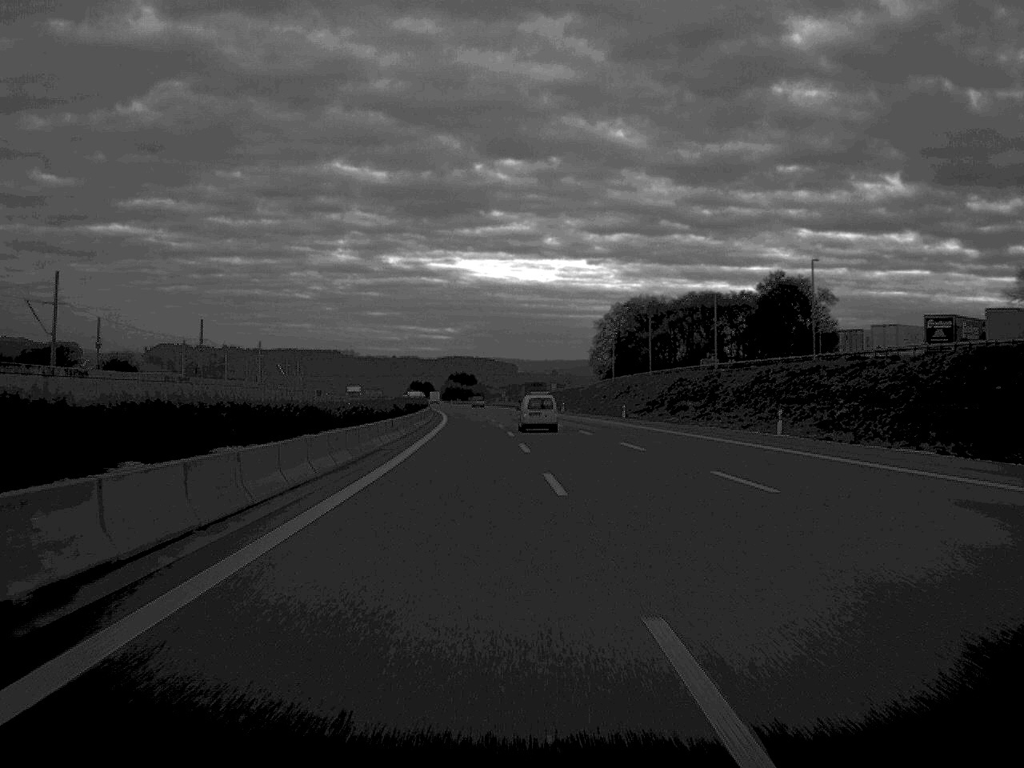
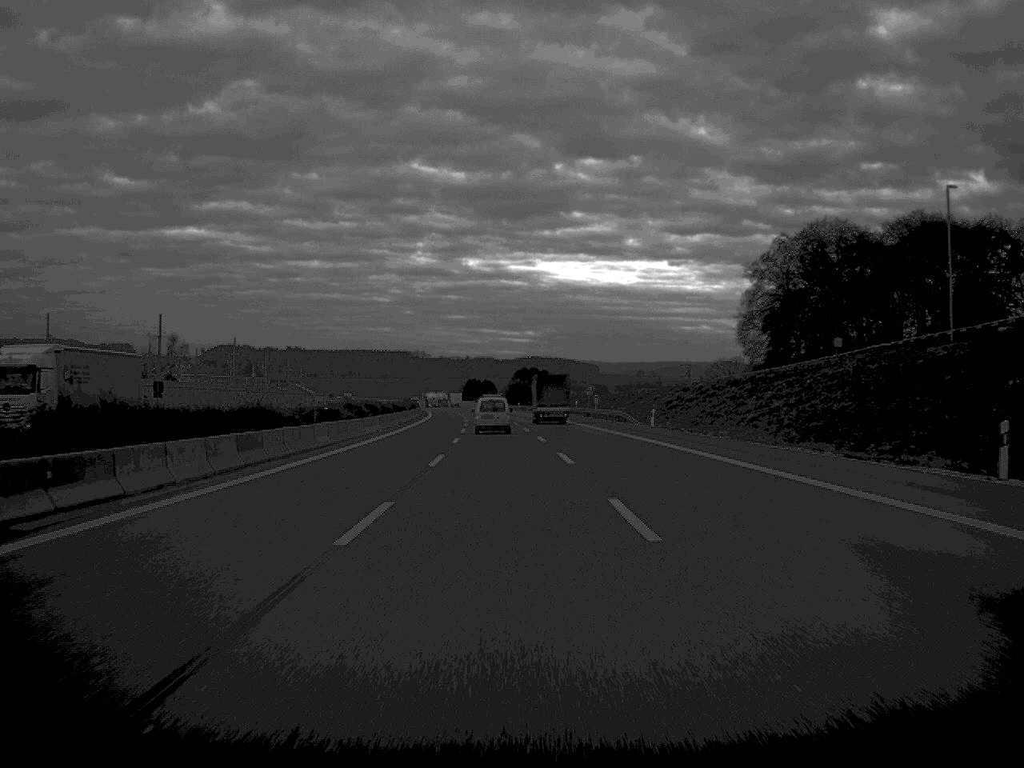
(-3.1, +131.5) m; -4°
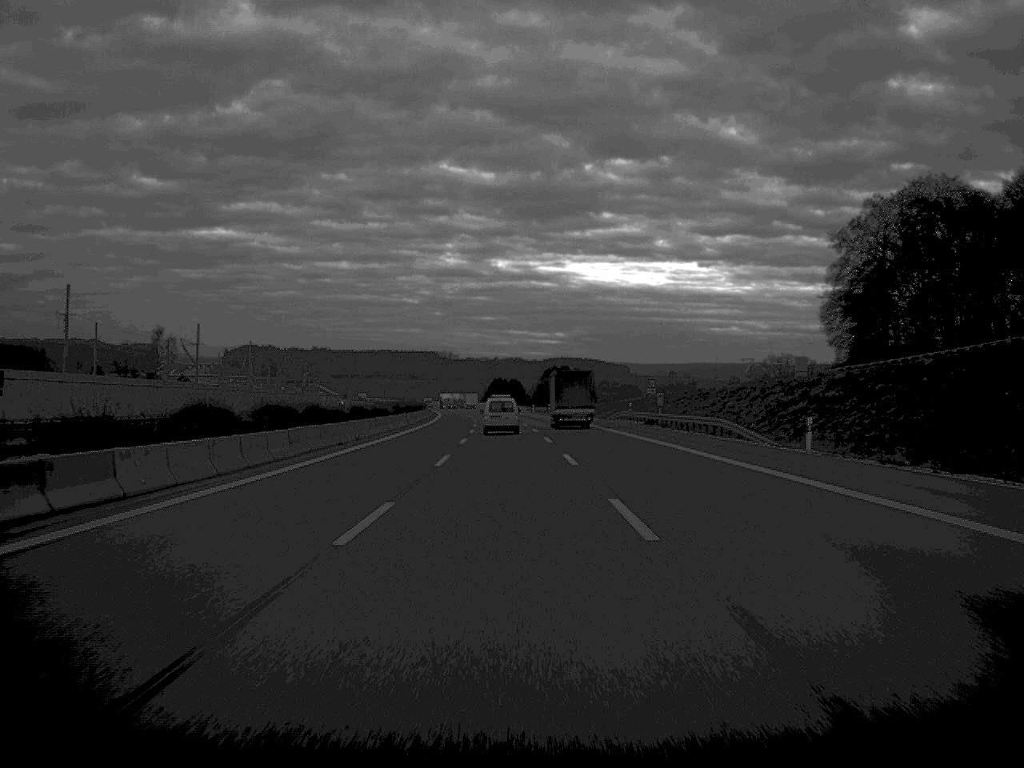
(-0.4, +34.8) m; -1°
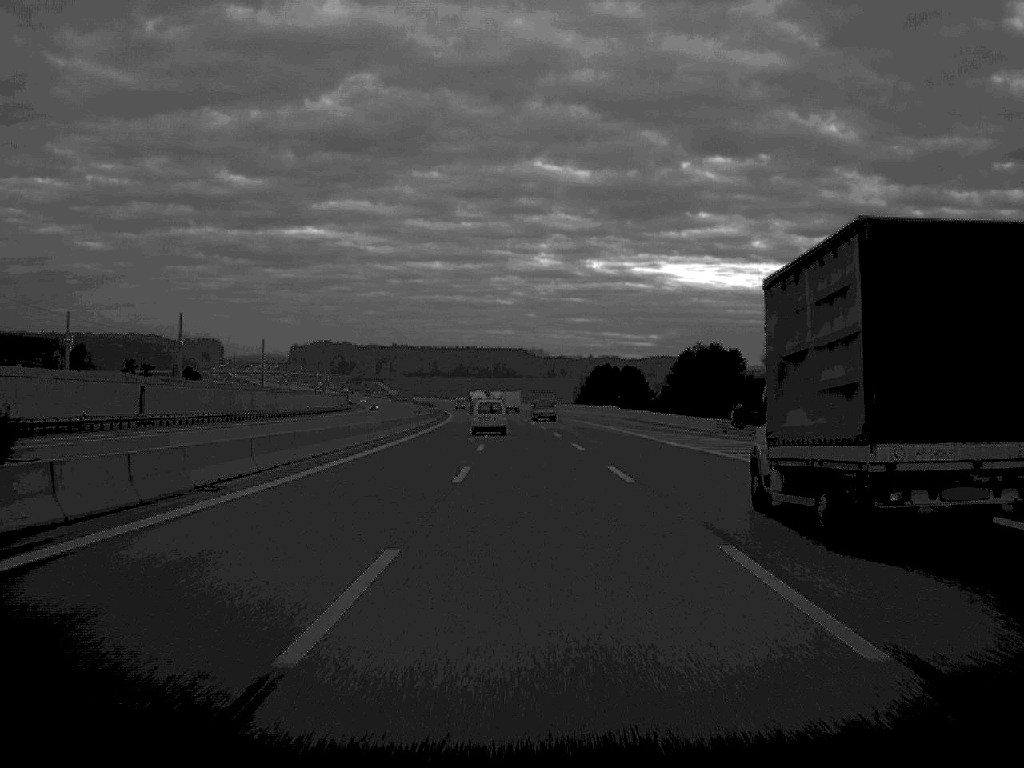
(-6.3, +166.3) m; -4°
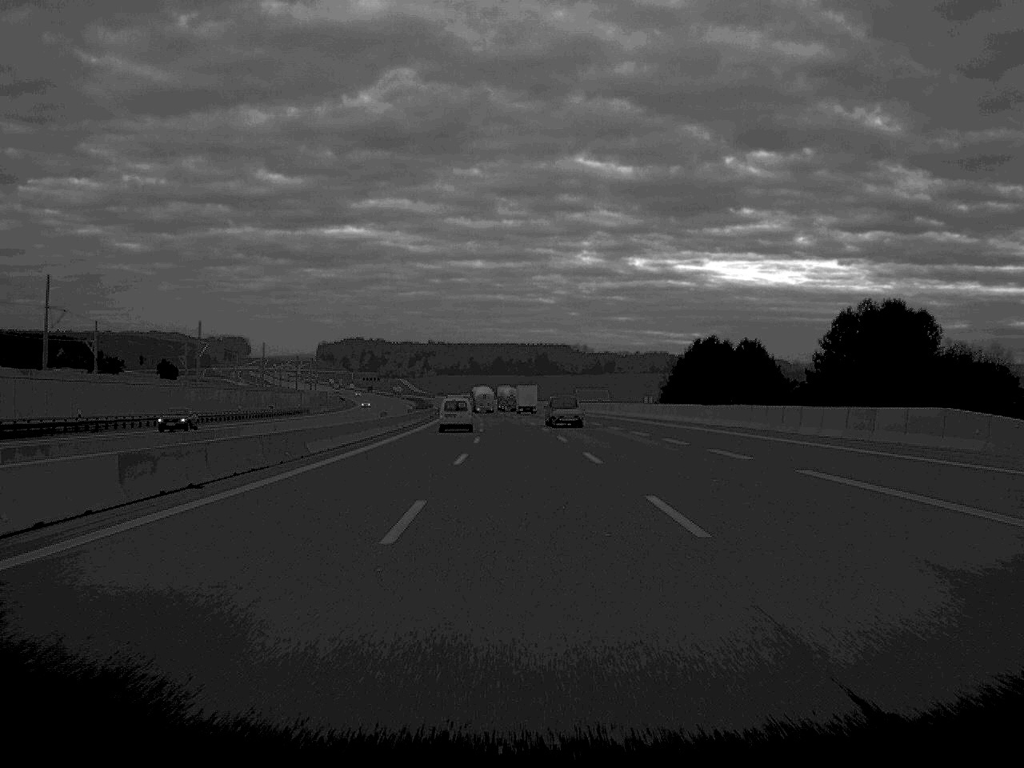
(-1.5, +99.9) m; -2°
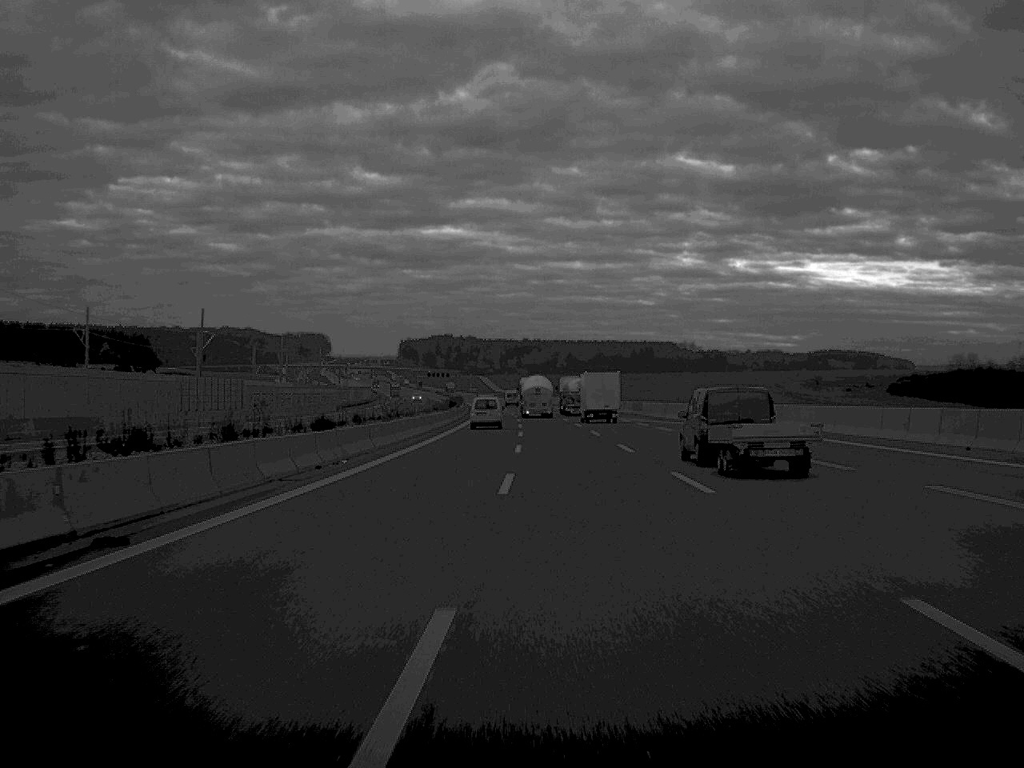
(-4.5, +134.4) m; -4°
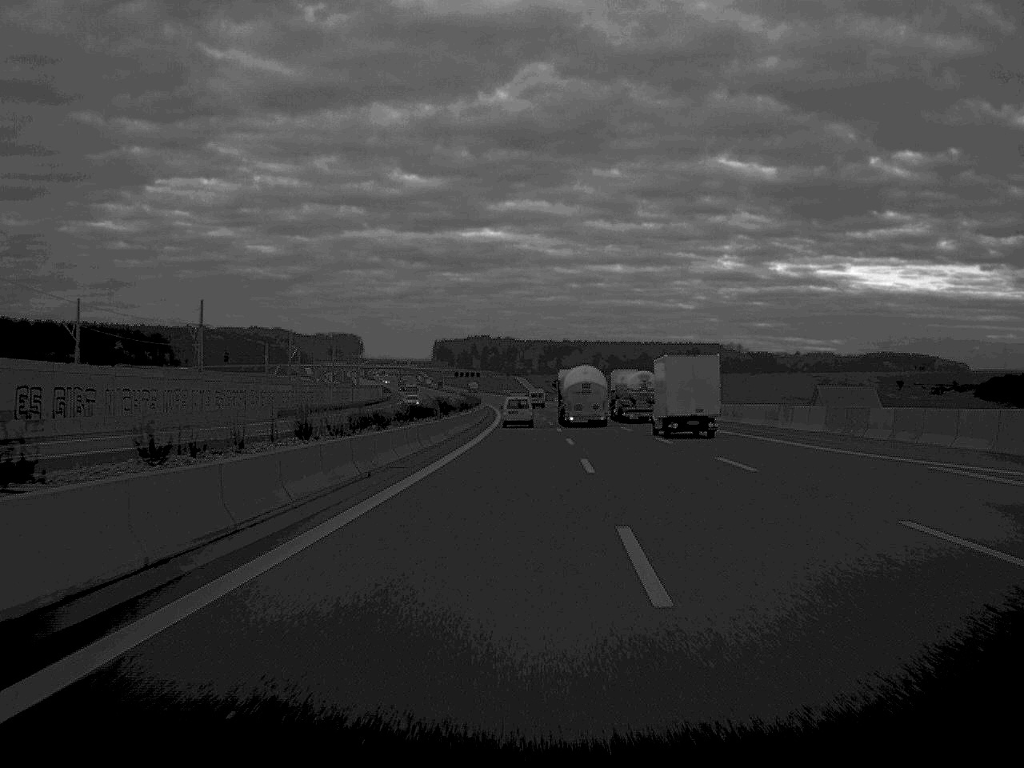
(-1.1, +66.5) m; -2°
